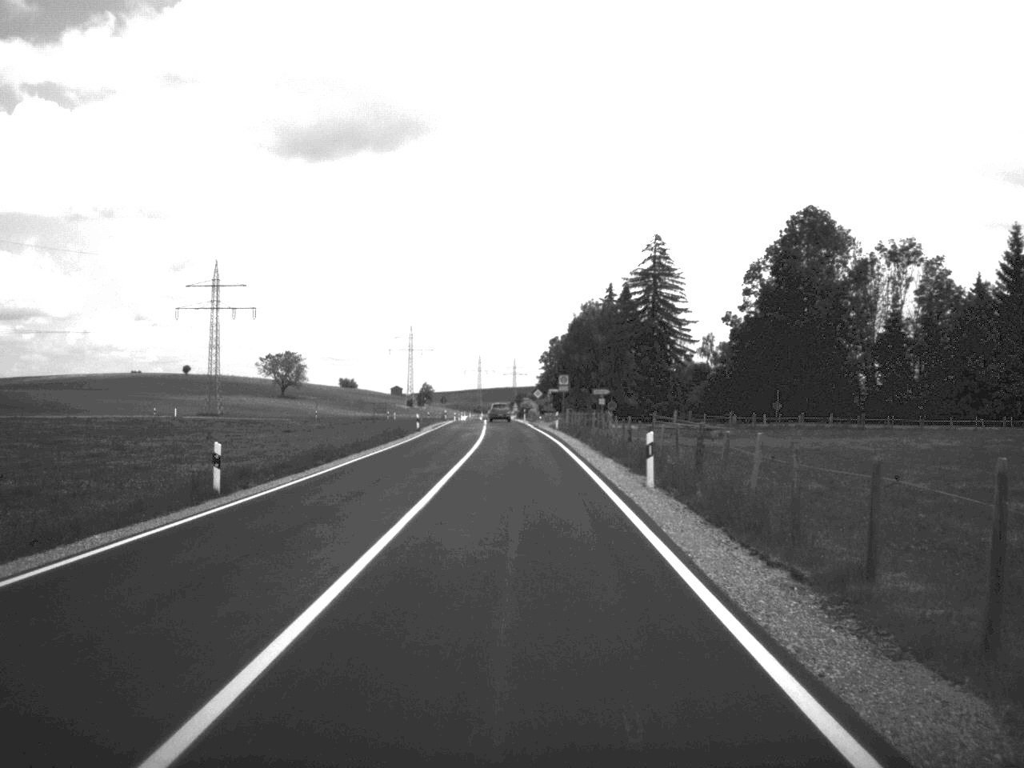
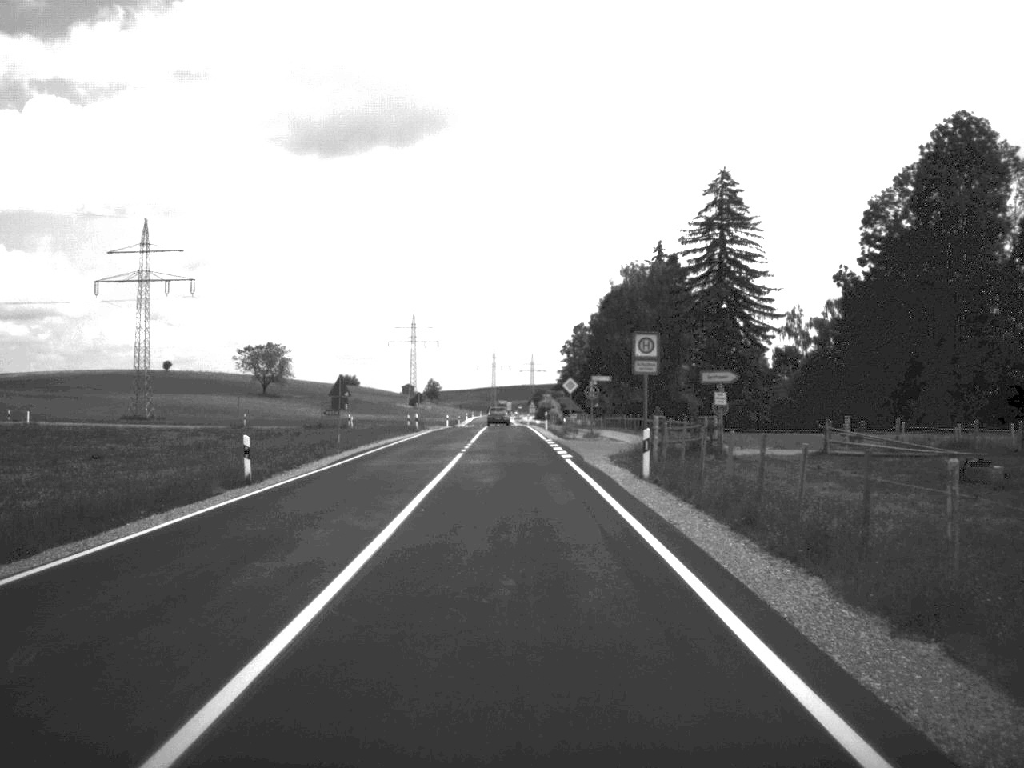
(-0.3, +47.3) m; -1°
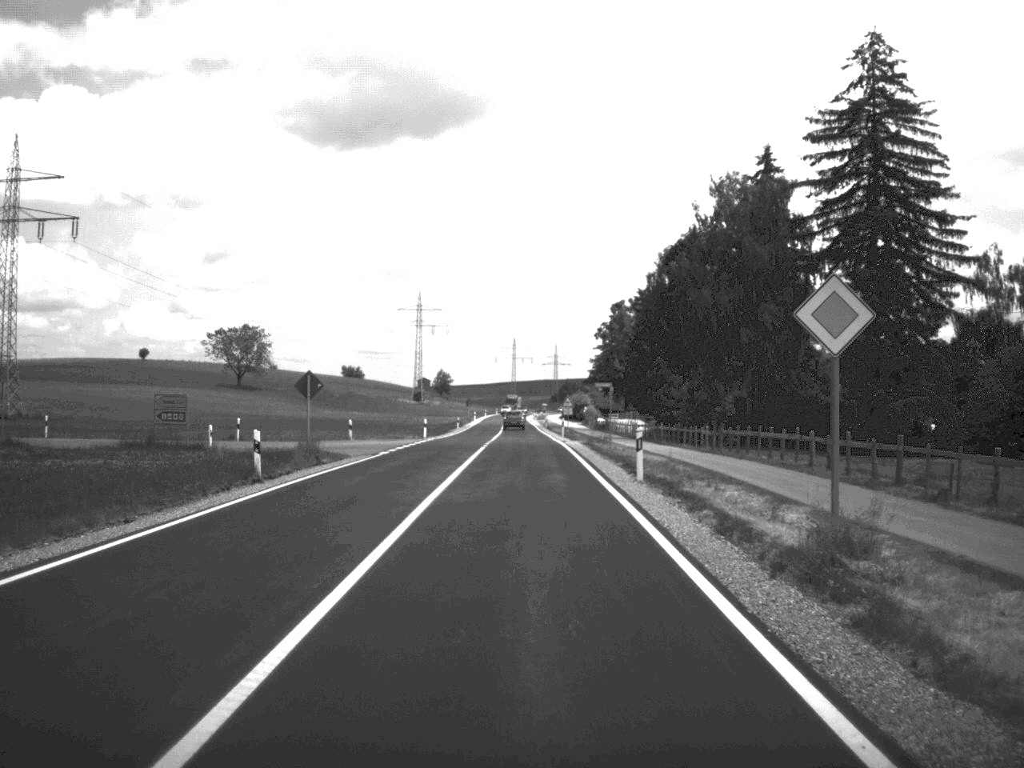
(-0.6, +49.5) m; -1°
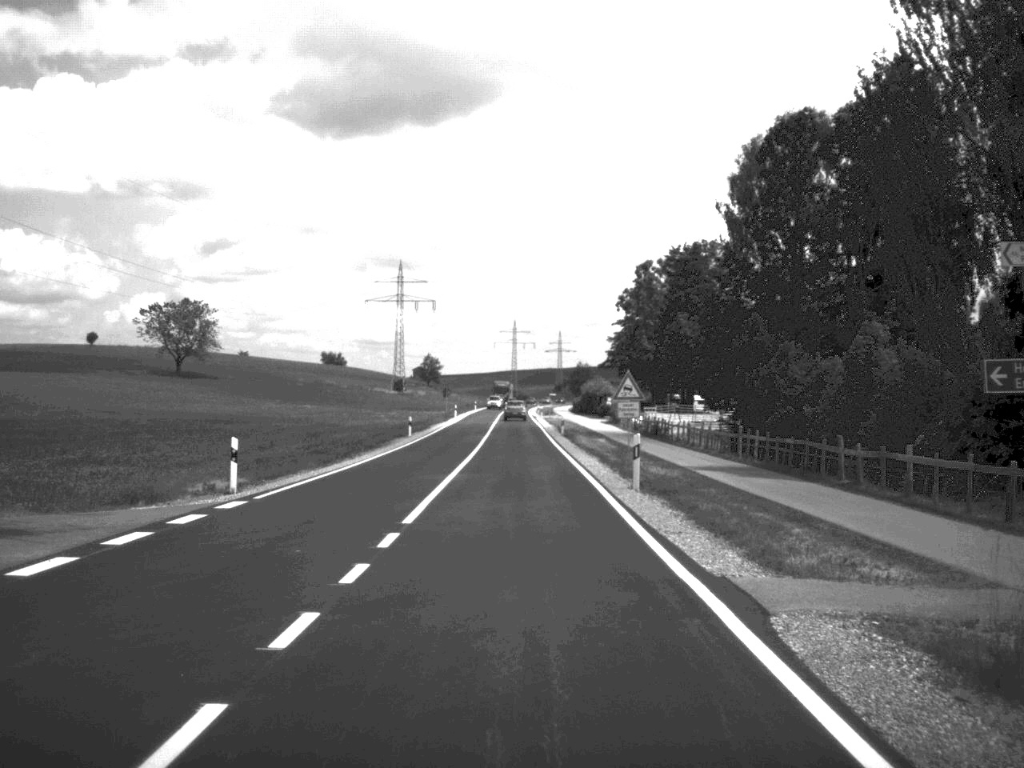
(0.0, +46.5) m; 0°
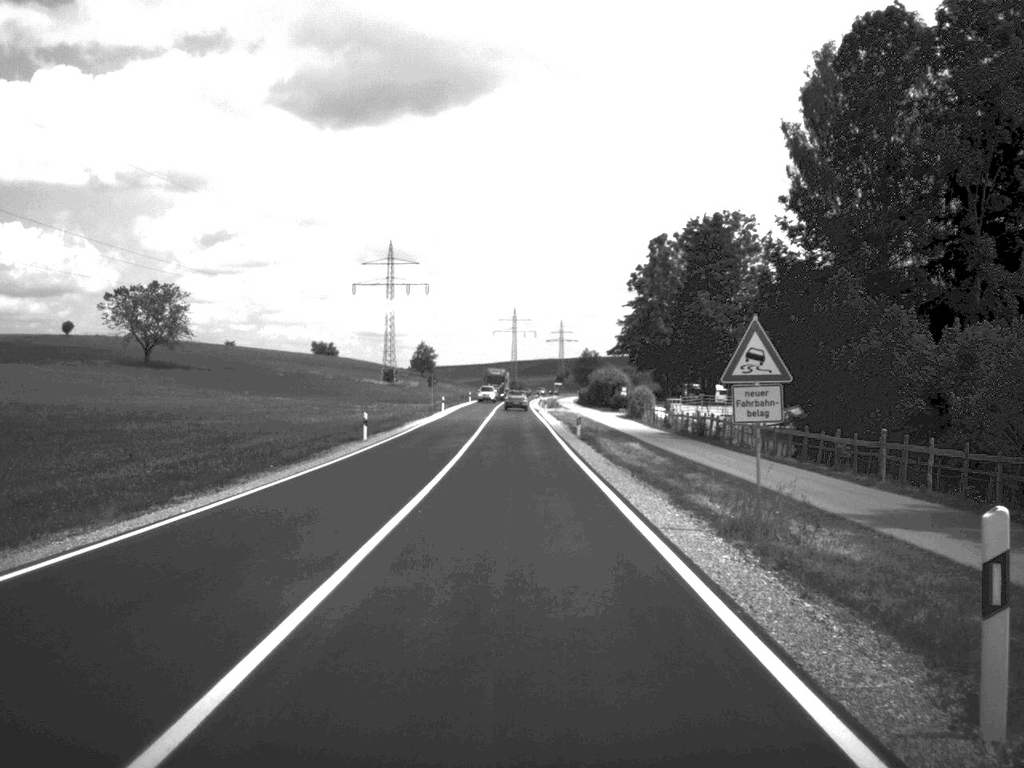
(0.0, +18.2) m; 0°
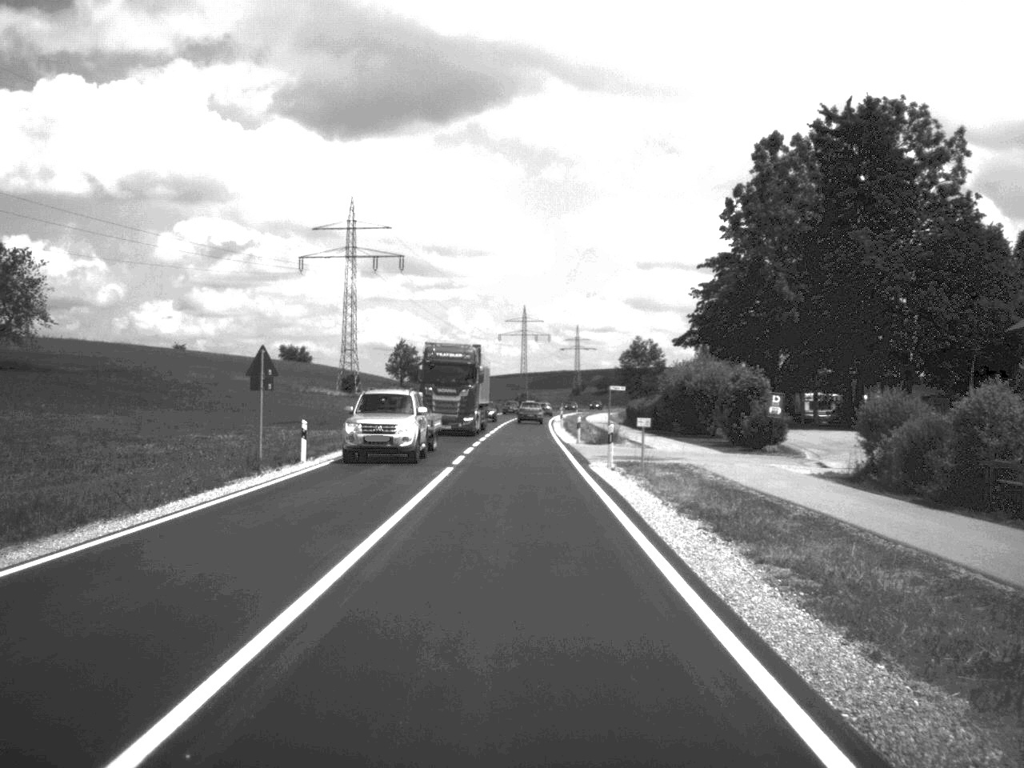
(-0.4, +63.1) m; -1°
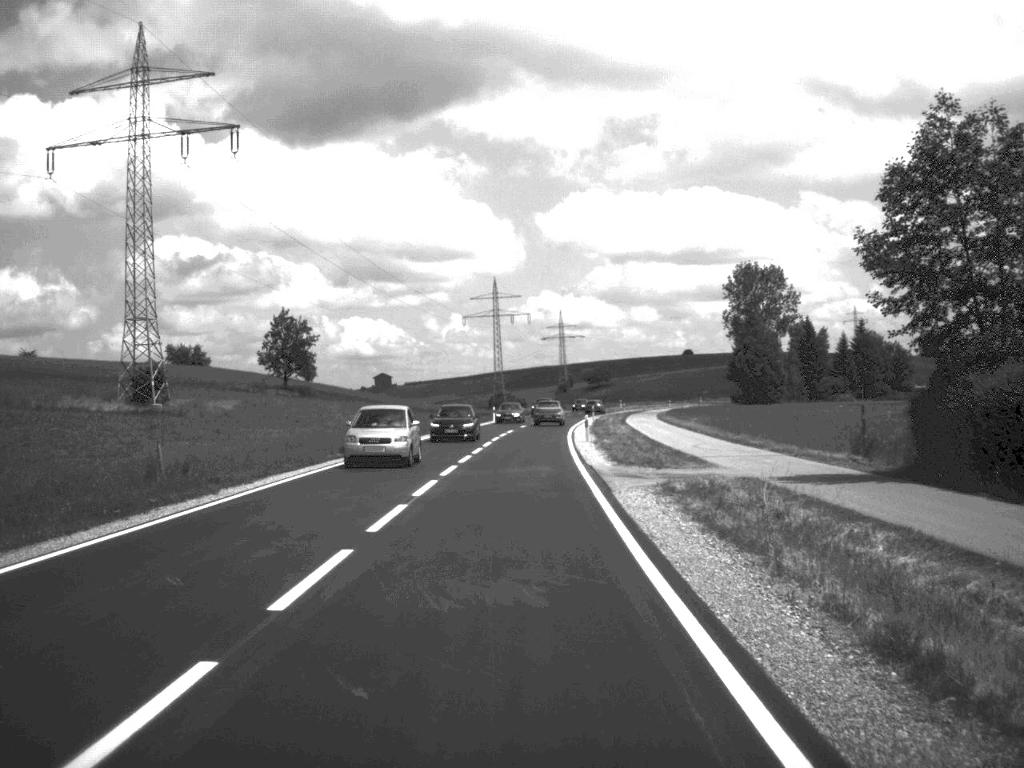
(+0.2, +80.9) m; +1°
